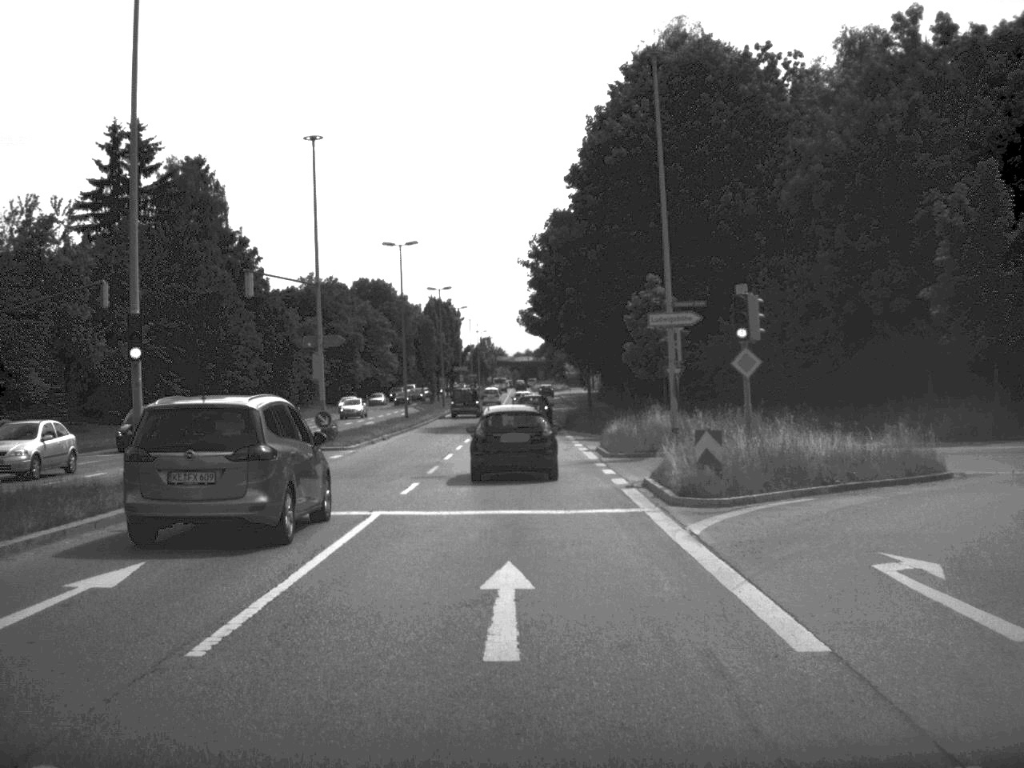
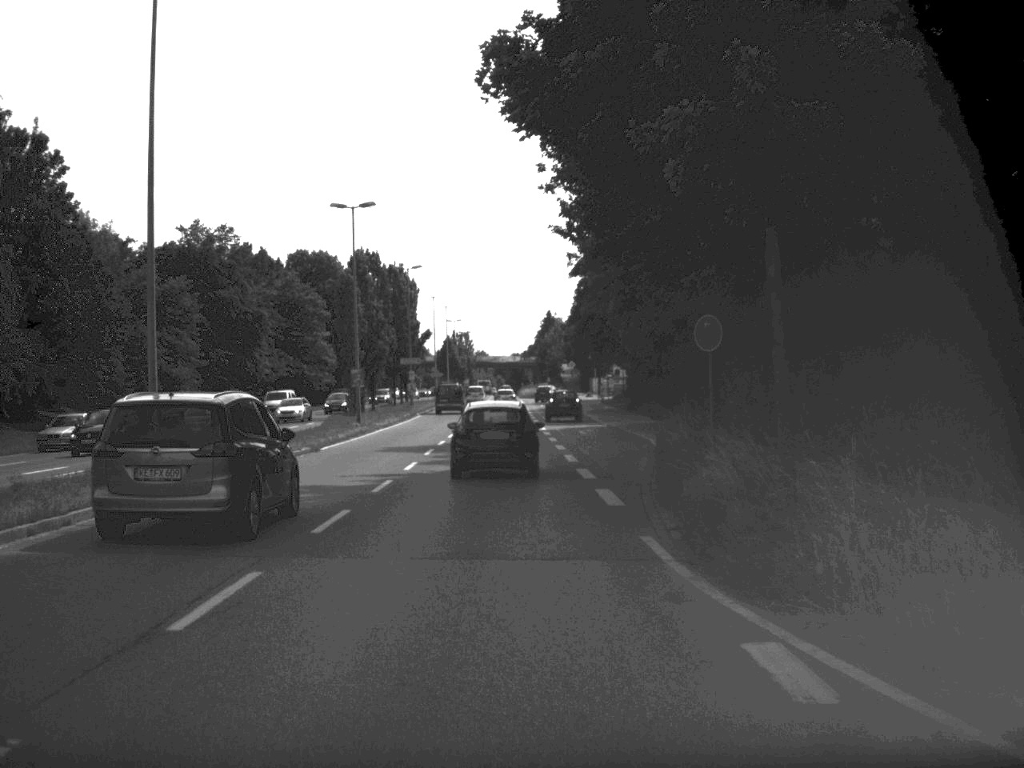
(0.0, +48.5) m; +1°
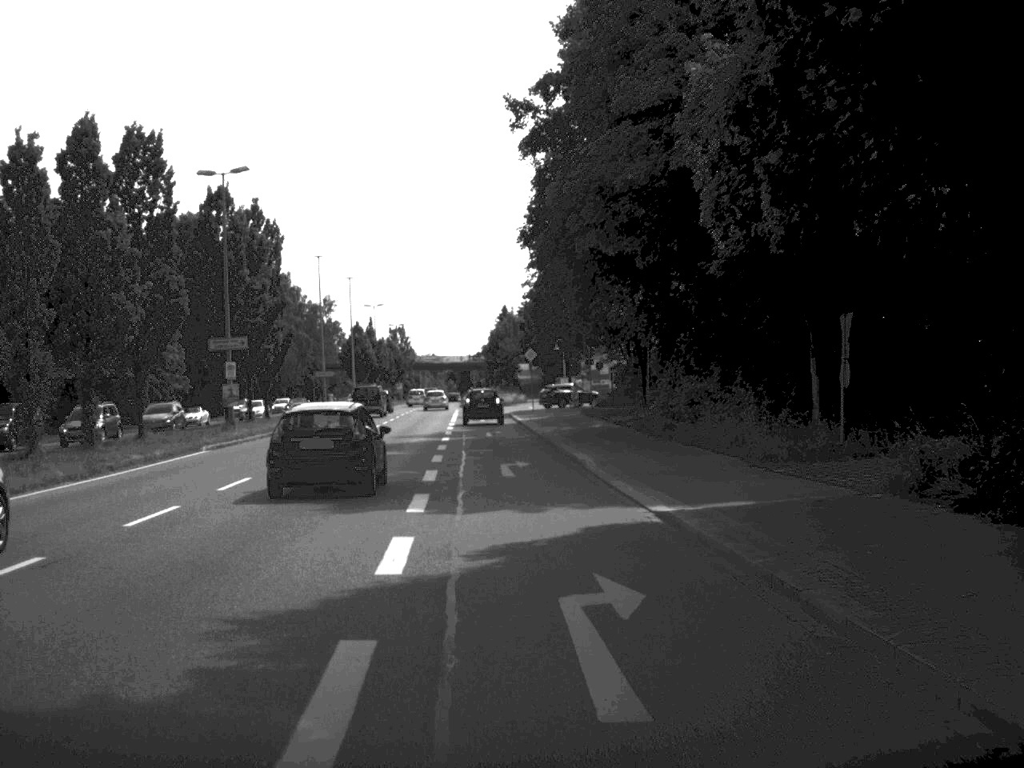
(+1.5, +42.5) m; +2°
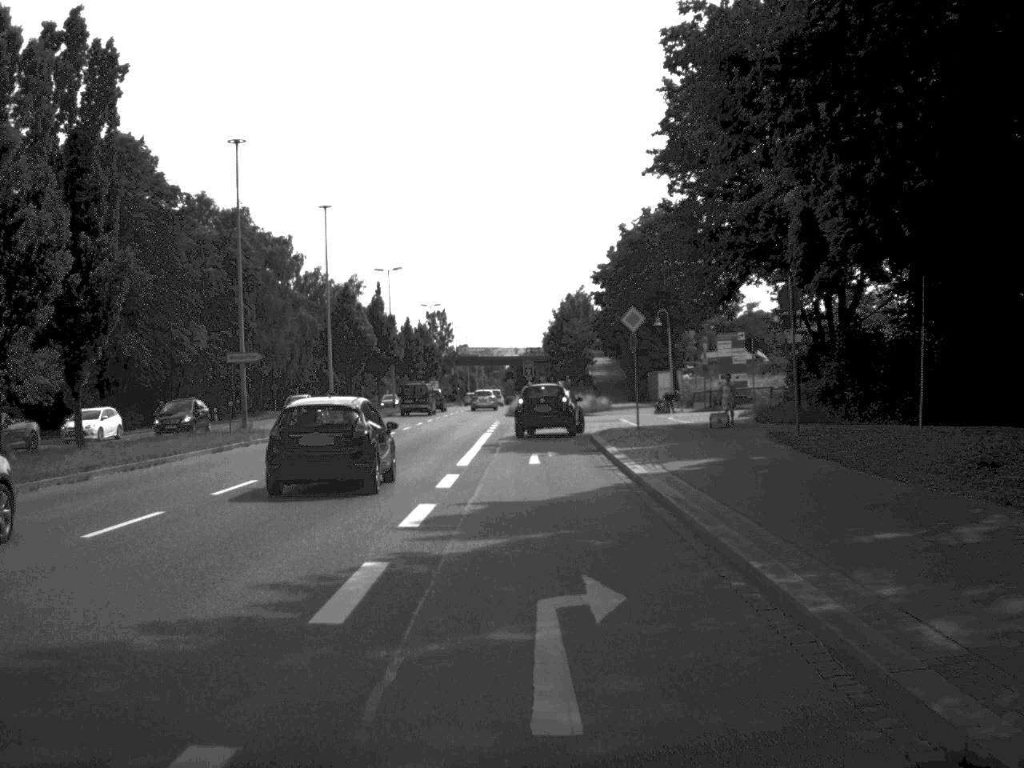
(-1.1, +37.8) m; -3°
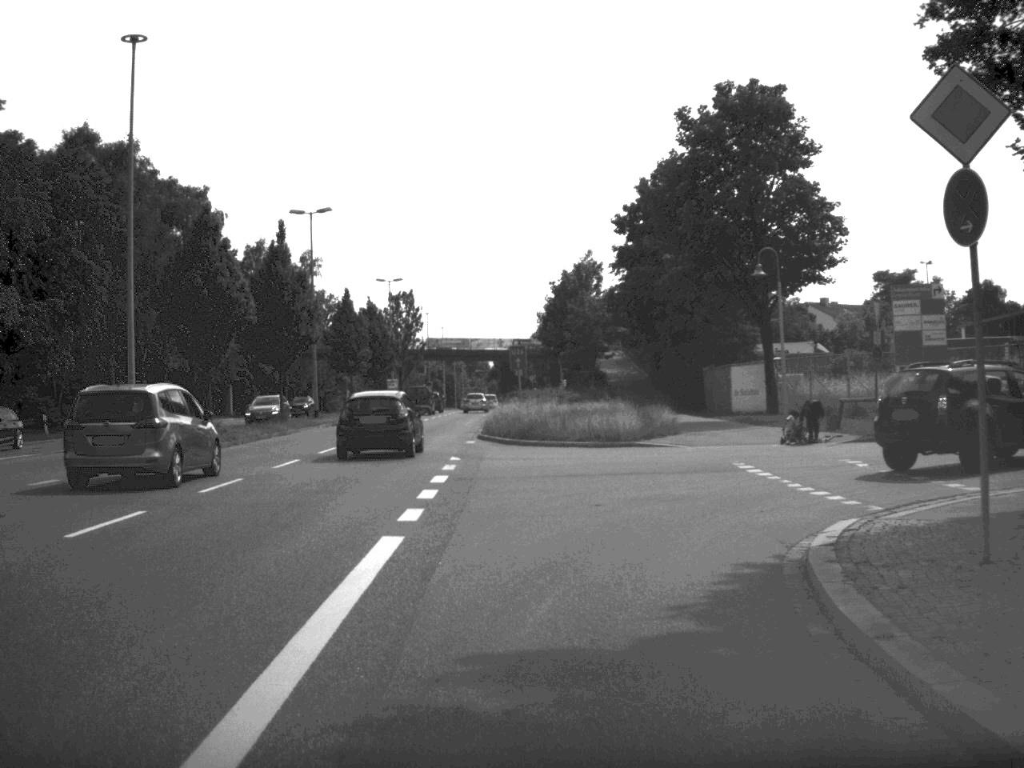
(0.0, +29.8) m; +1°
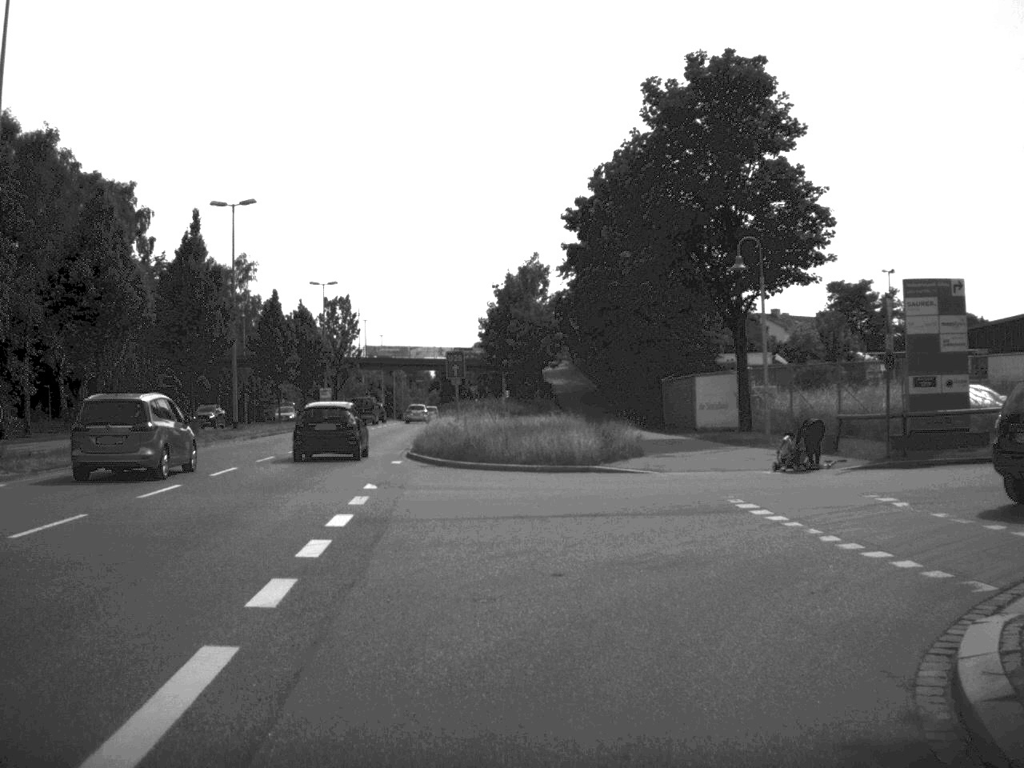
(+0.1, +5.3) m; +3°
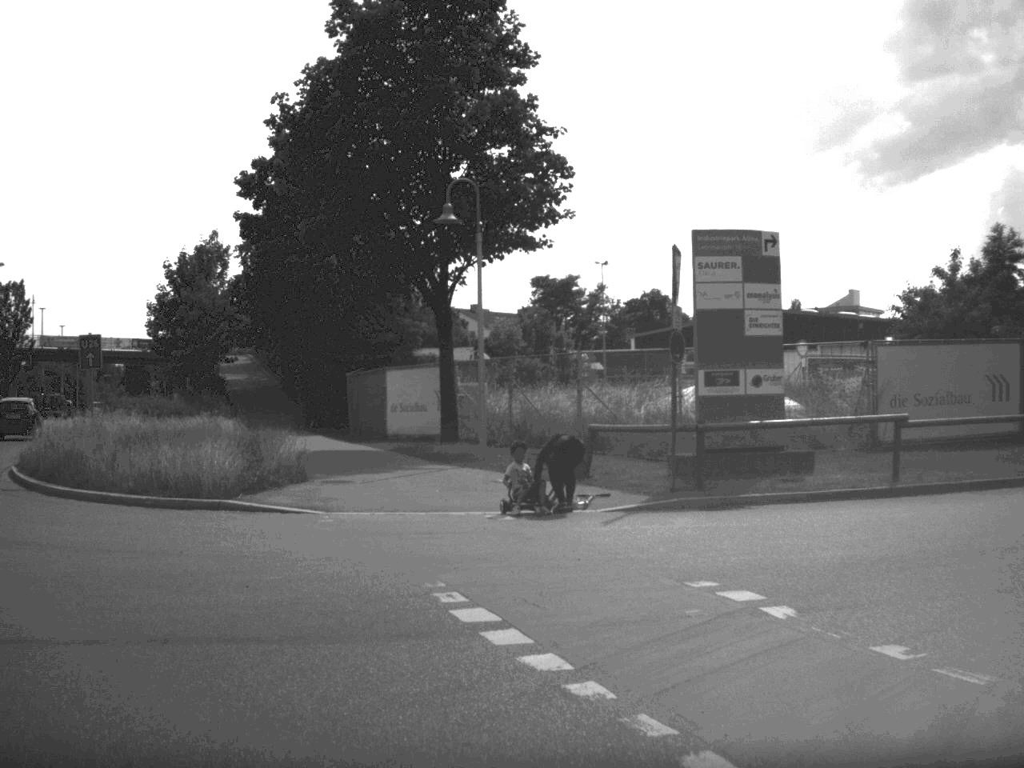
(+0.8, +8.1) m; +14°
